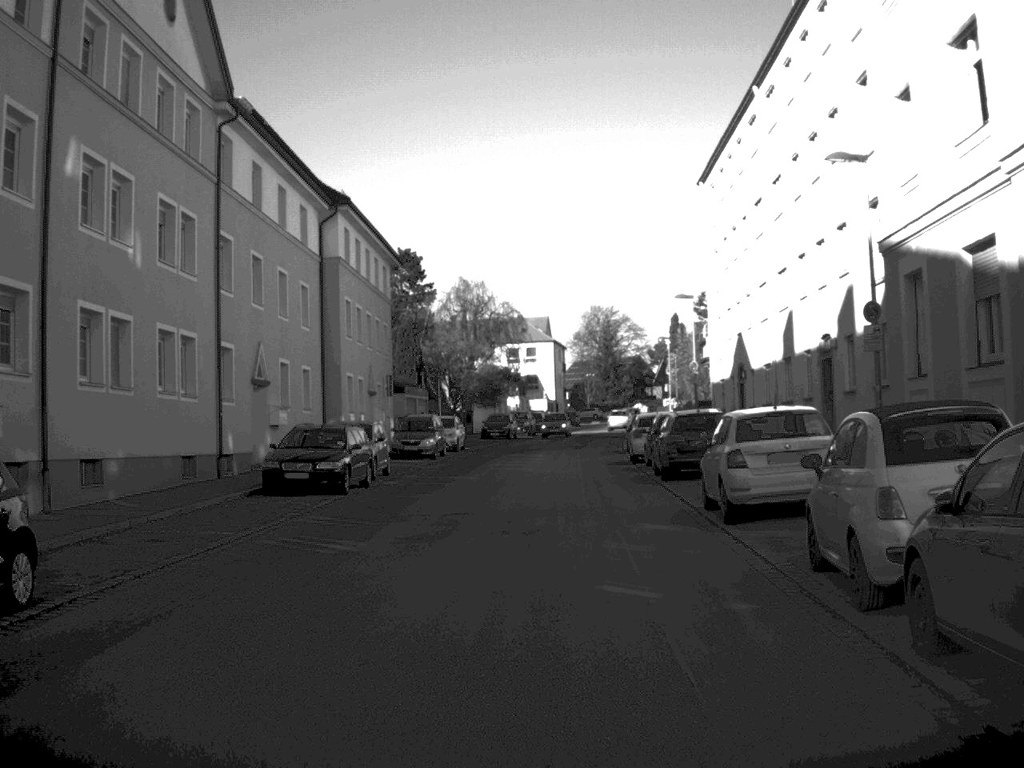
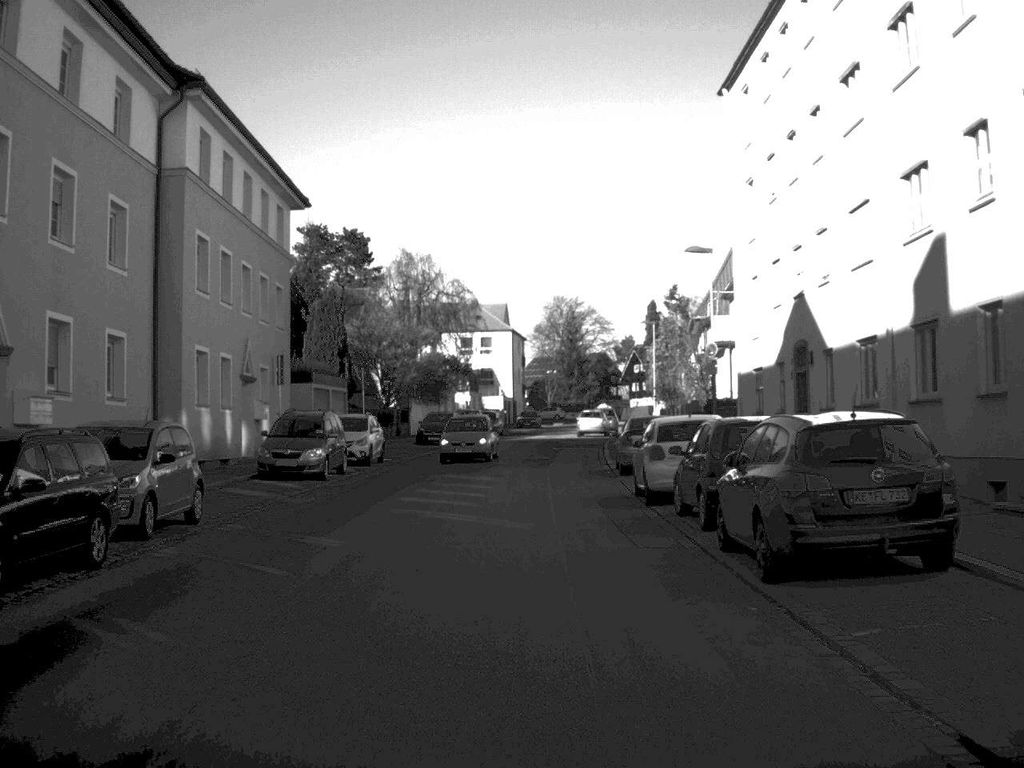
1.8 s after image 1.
(+0.3, +16.3) m; +2°
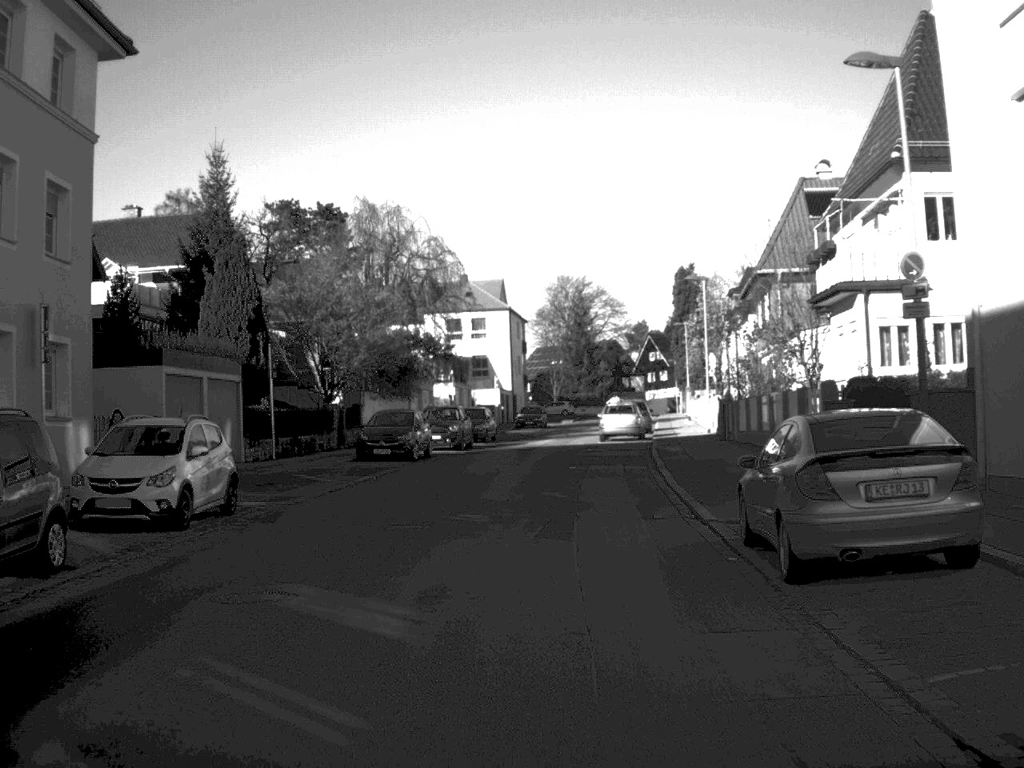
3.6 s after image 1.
(+0.1, +20.1) m; 0°
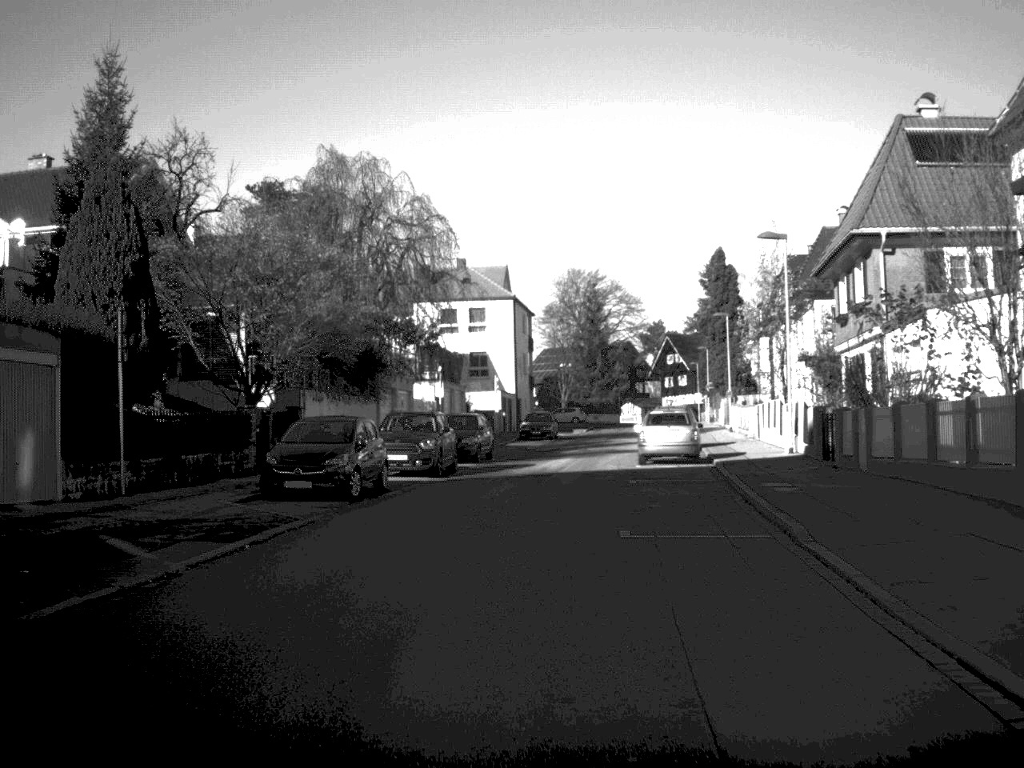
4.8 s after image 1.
(-0.1, +13.9) m; 0°
